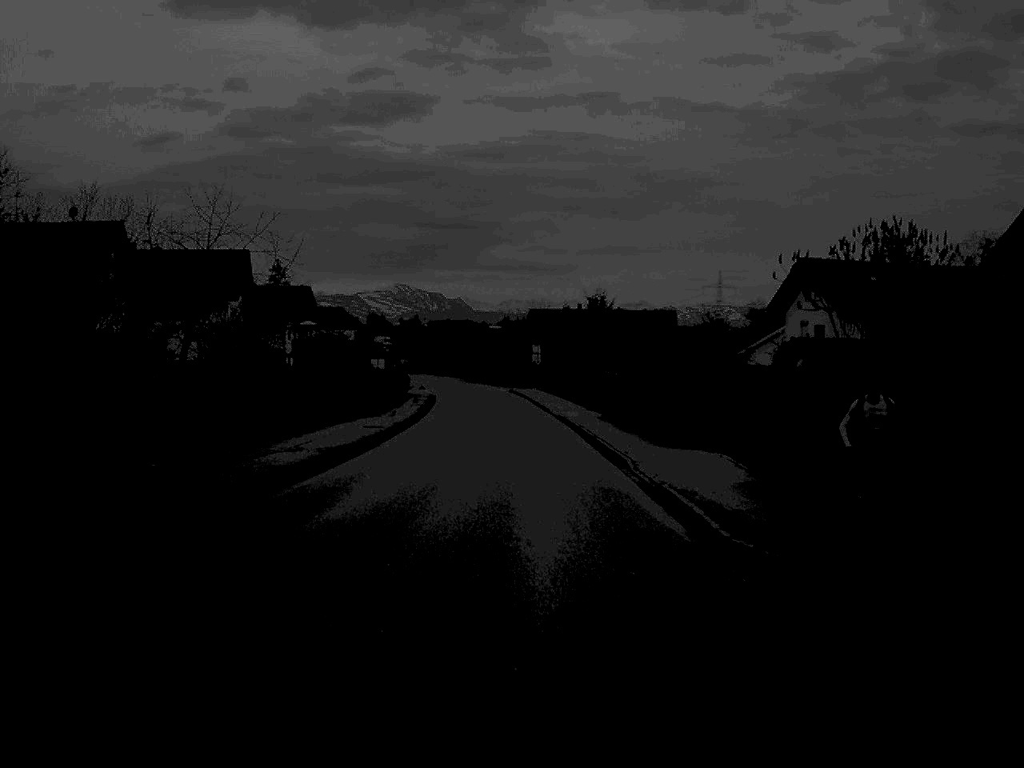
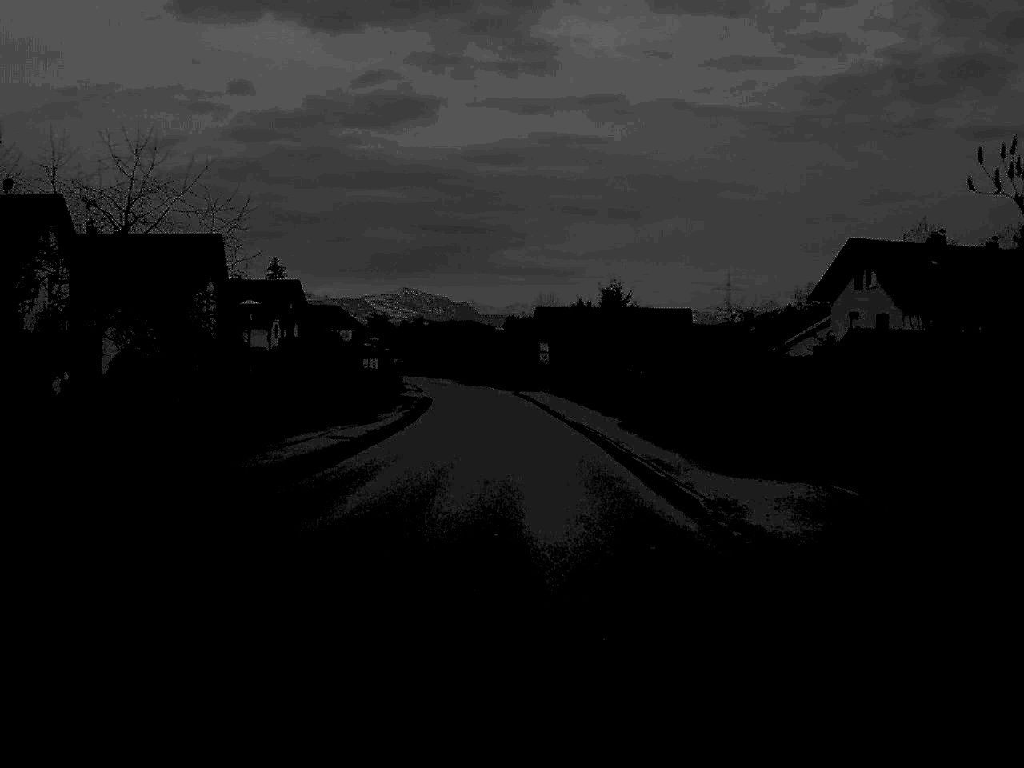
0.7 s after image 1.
(0.0, +10.2) m; 0°
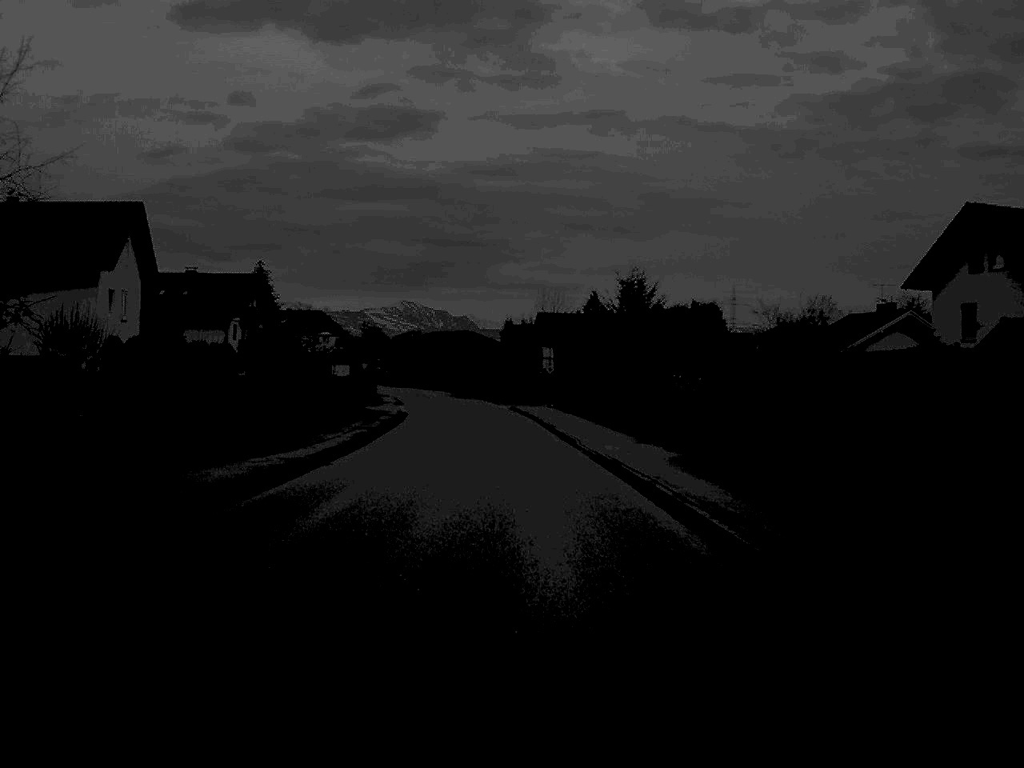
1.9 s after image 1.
(0.0, +17.2) m; 0°
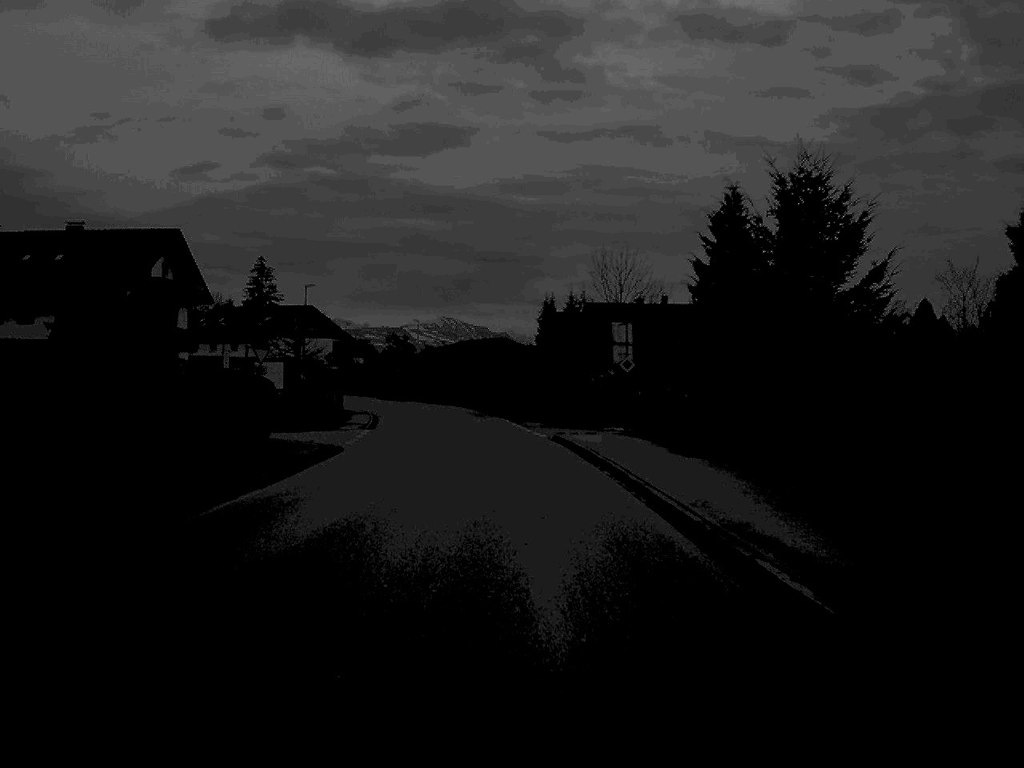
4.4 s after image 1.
(-0.4, +36.8) m; -2°
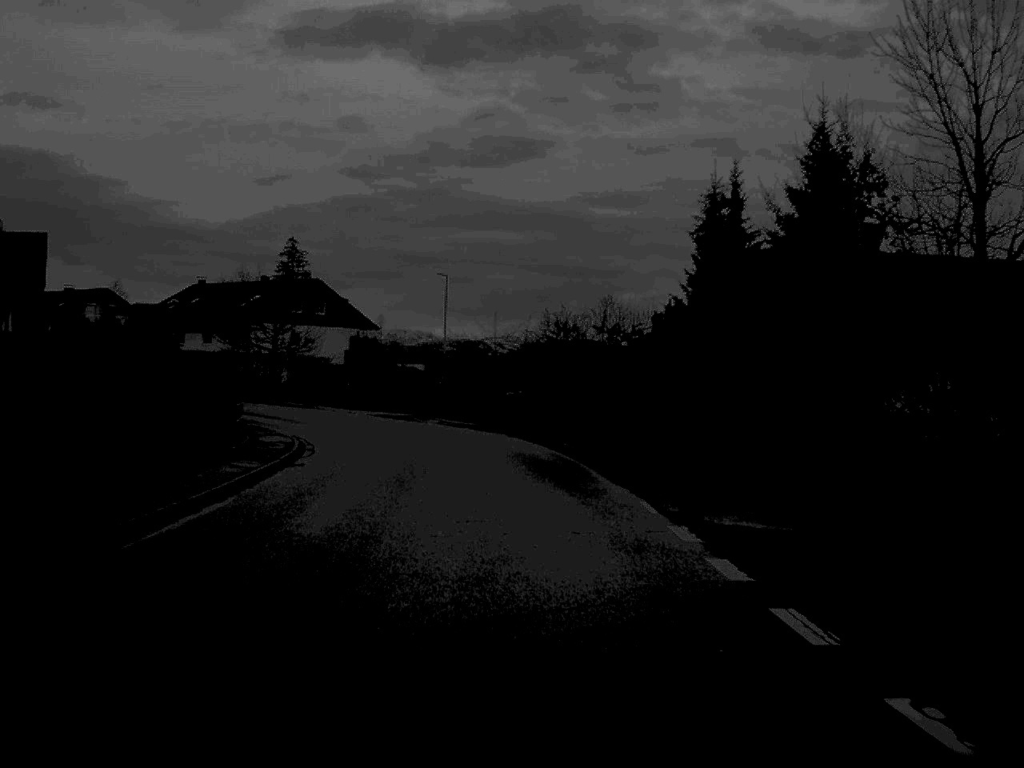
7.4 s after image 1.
(-1.2, +44.1) m; -3°
